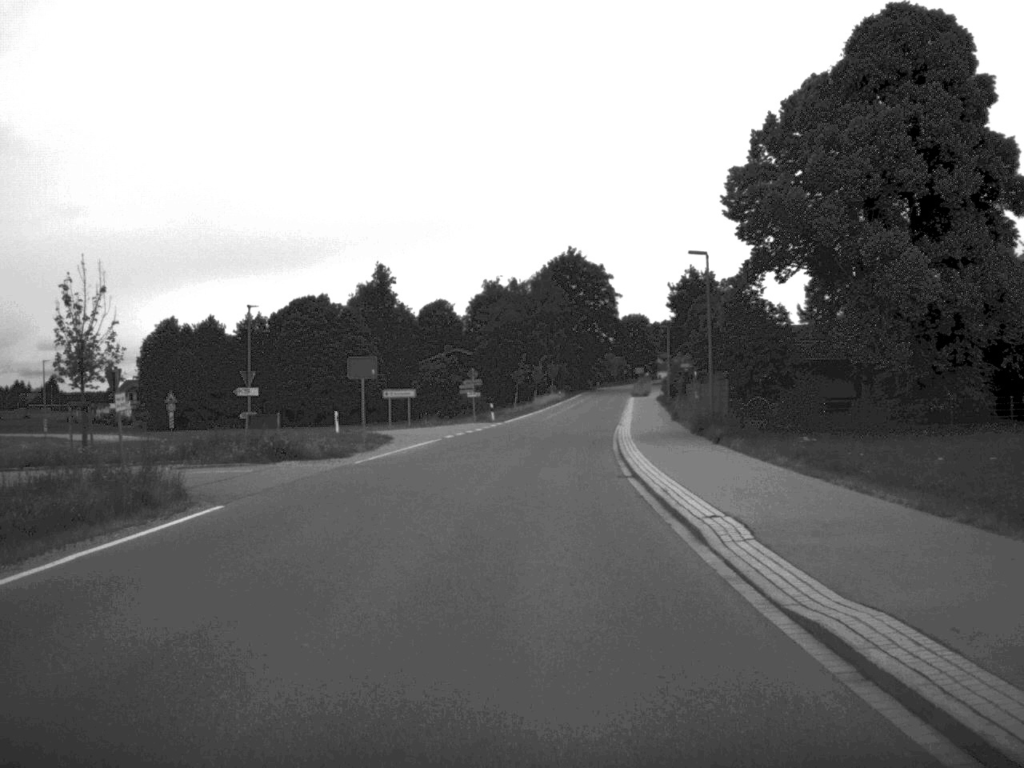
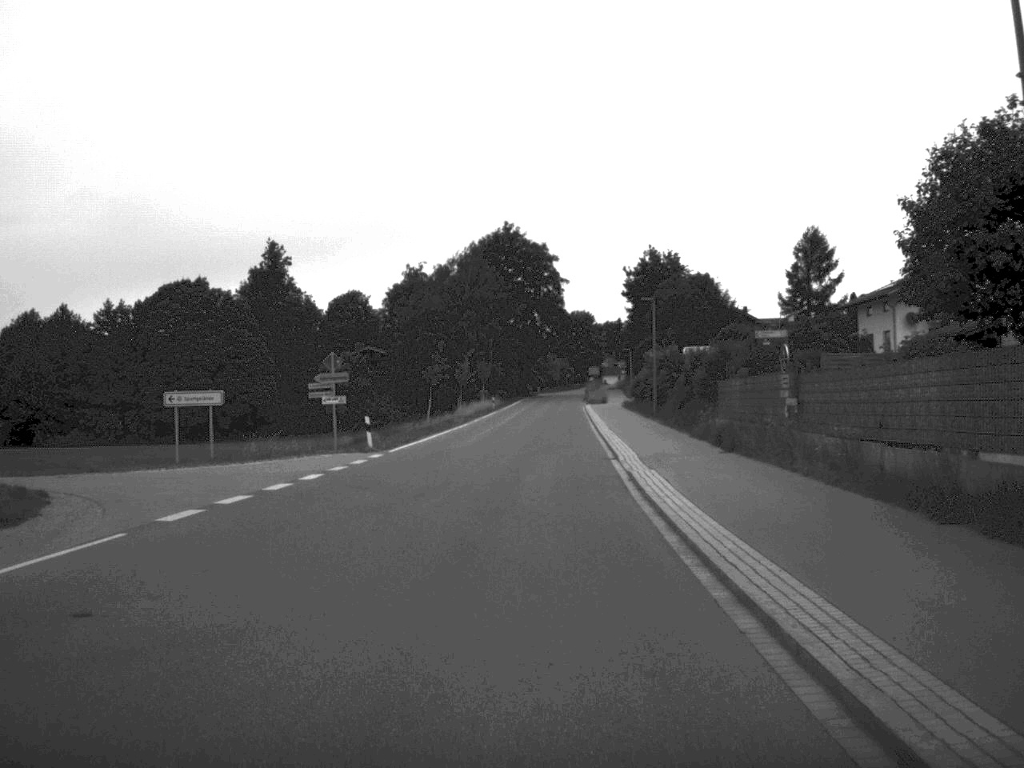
(+0.8, +31.9) m; +3°
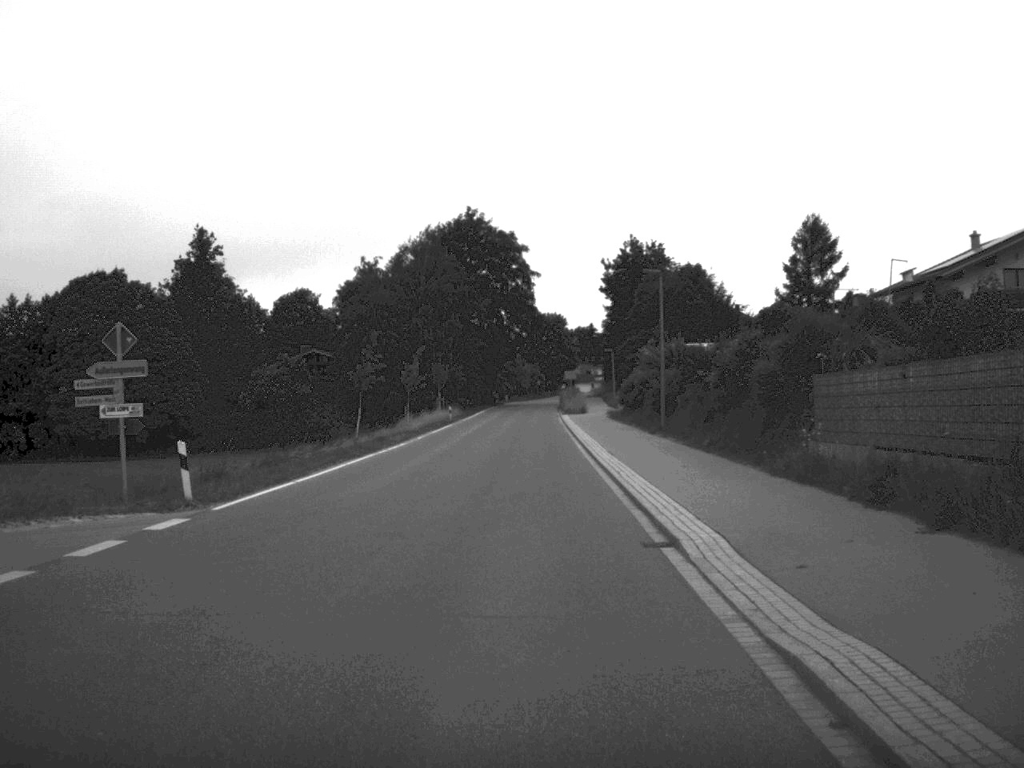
(+0.3, +17.7) m; +1°
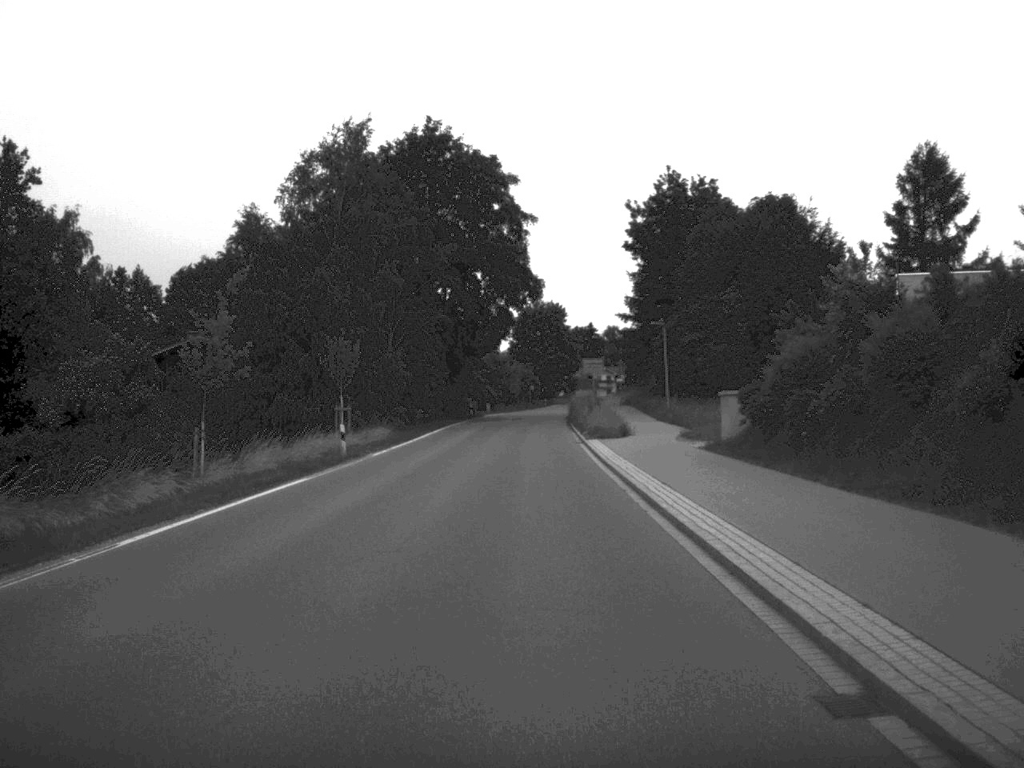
(0.0, +45.0) m; 0°
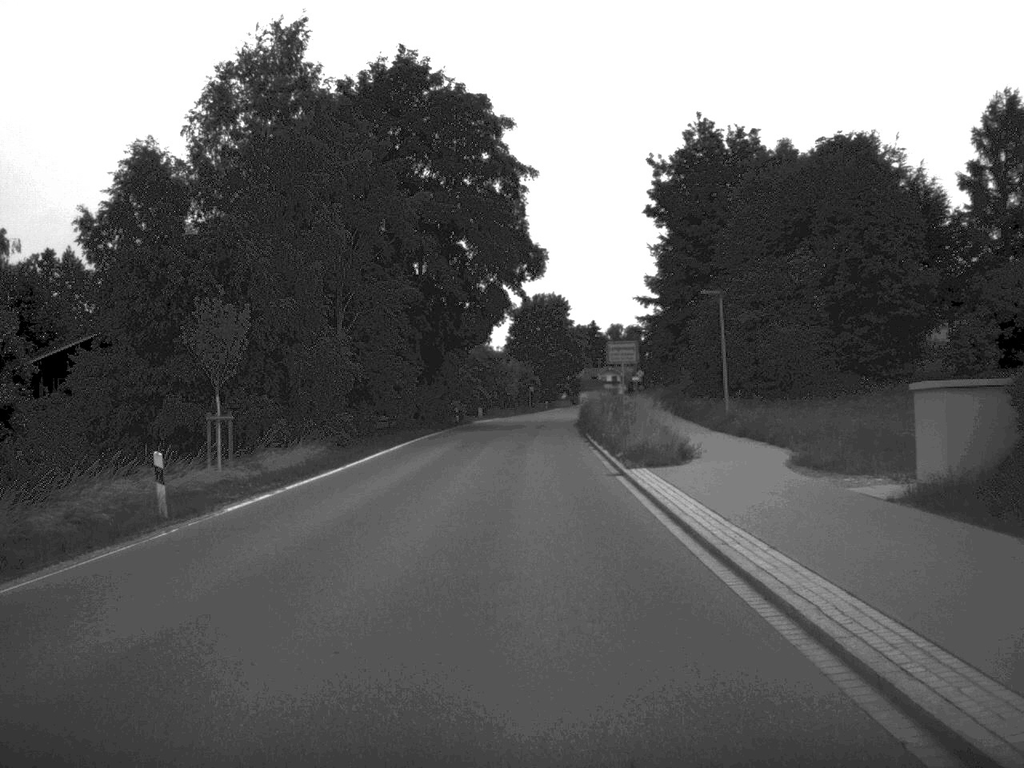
(0.0, +18.3) m; 0°
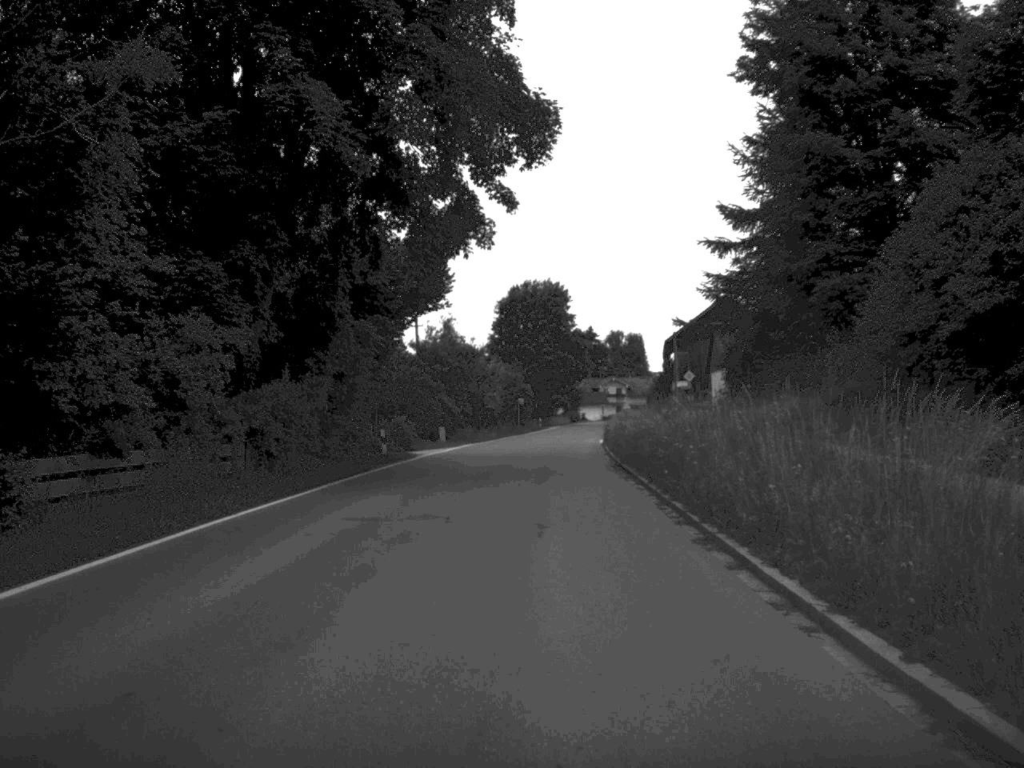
(0.0, +35.2) m; 0°
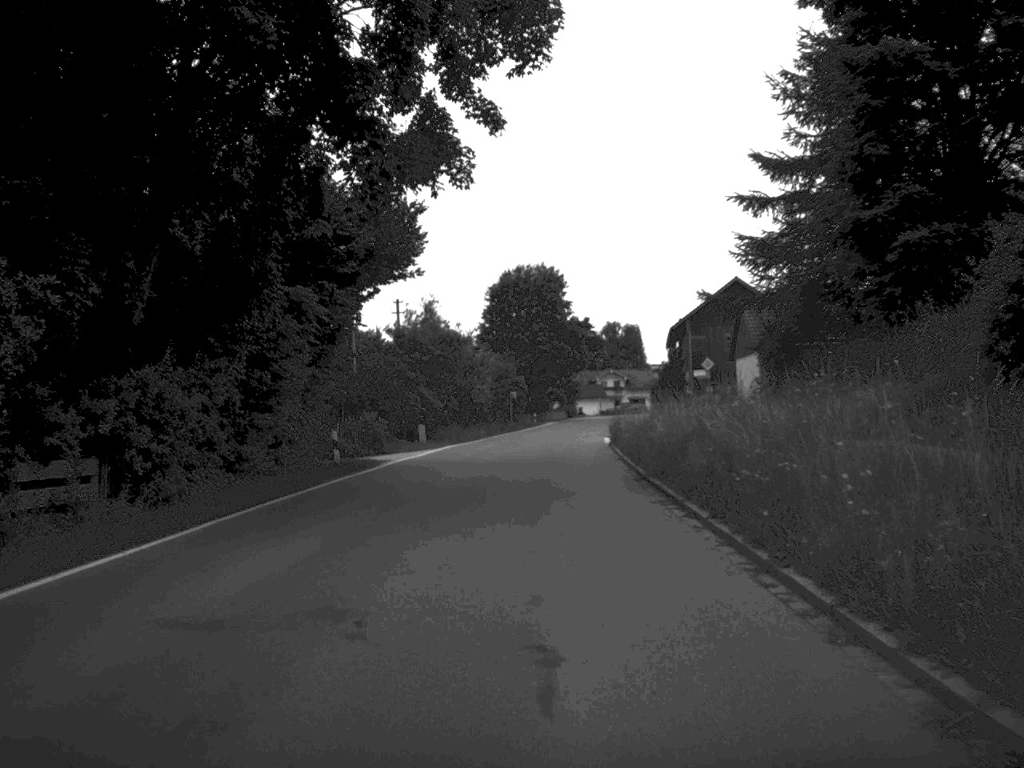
(0.0, +8.9) m; 0°
